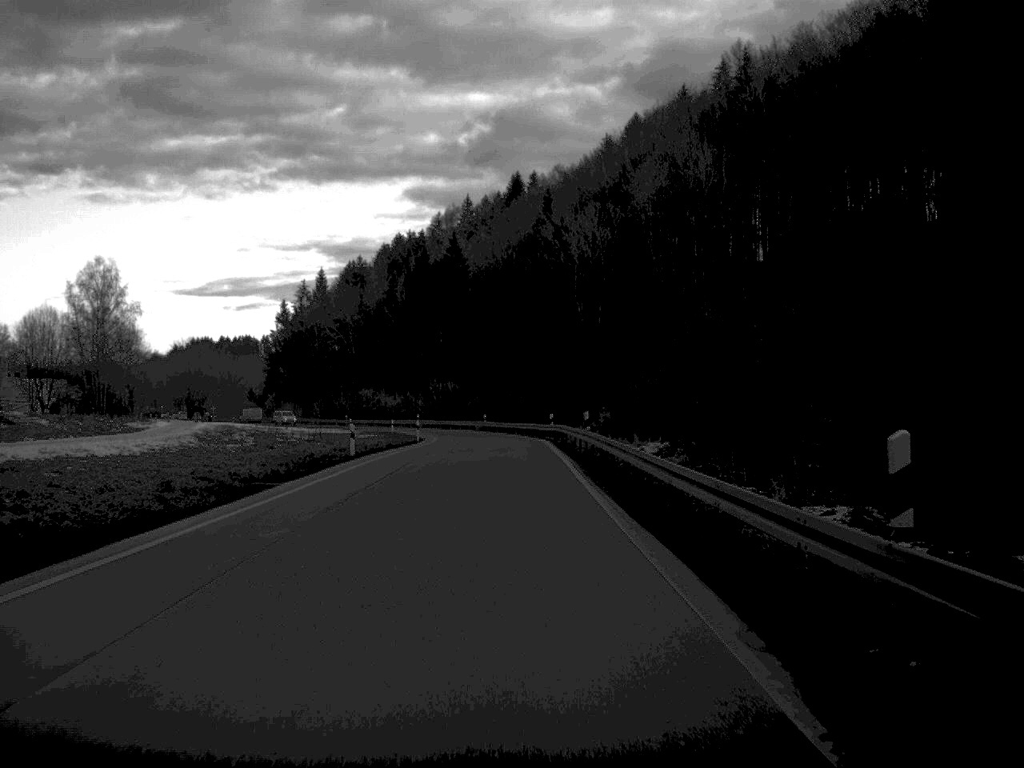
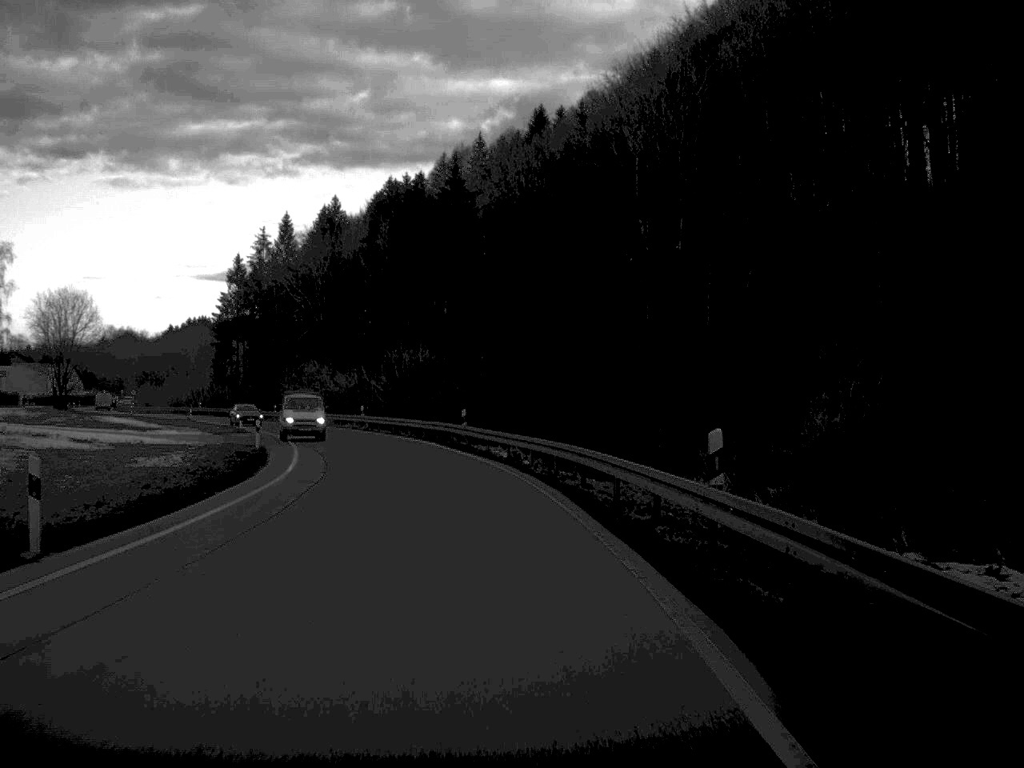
(-0.3, +56.2) m; -1°
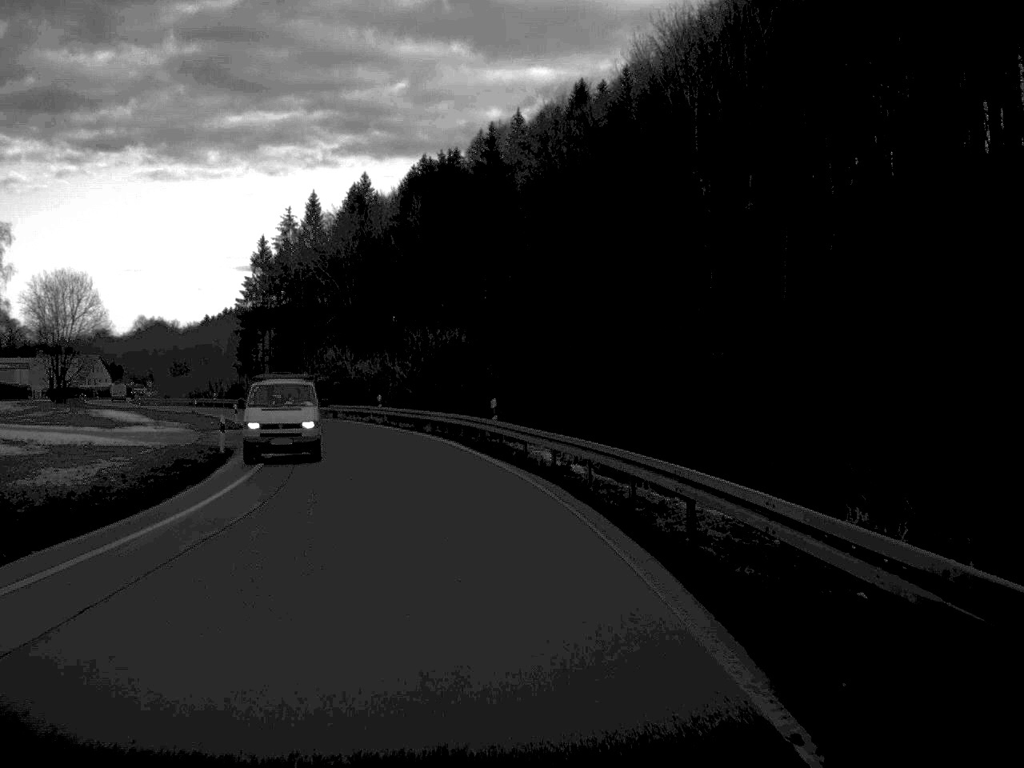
(-0.2, +11.1) m; -2°
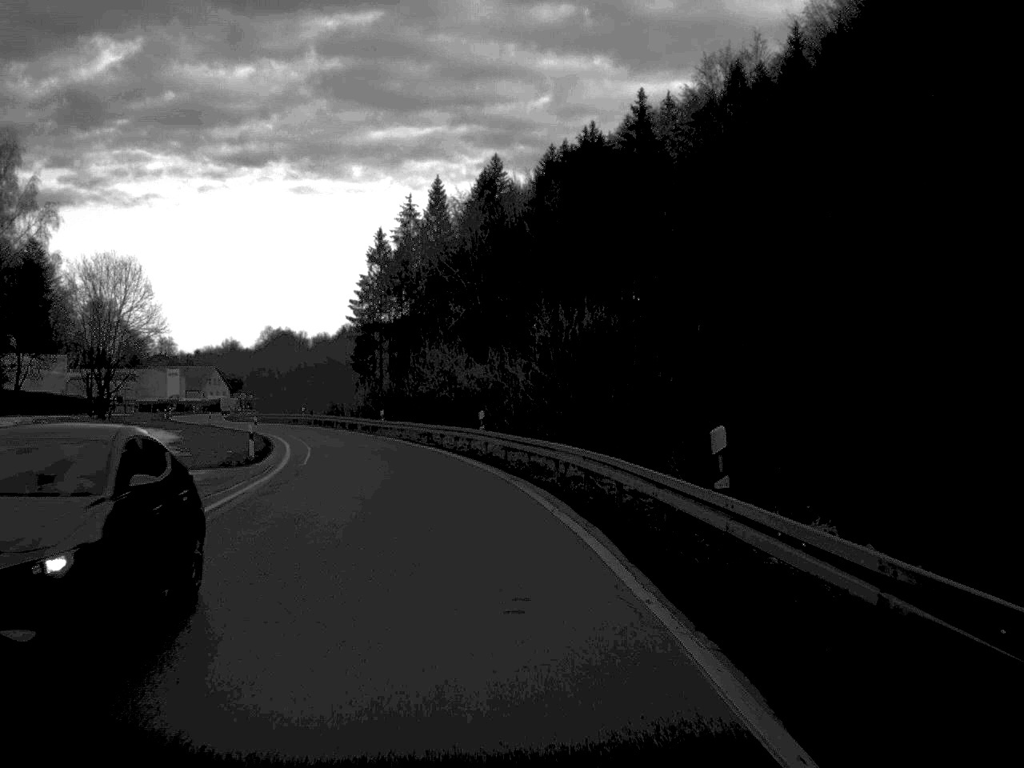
(-1.2, +23.0) m; -7°
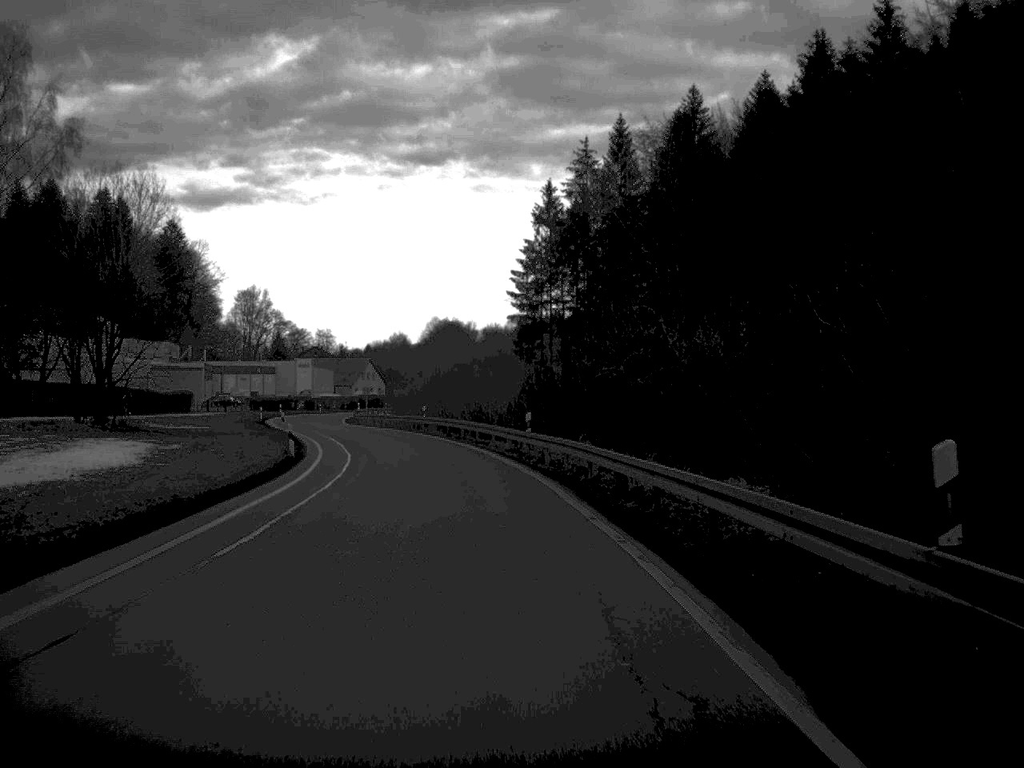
(-2.5, +32.2) m; -8°
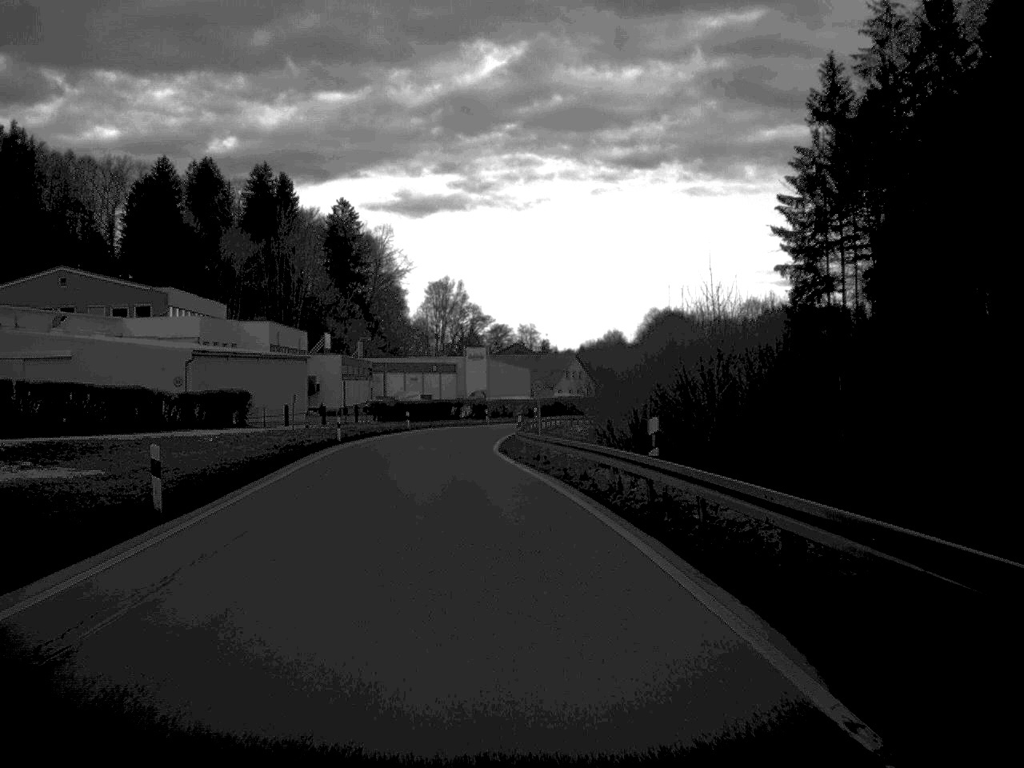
(-3.7, +46.2) m; -10°
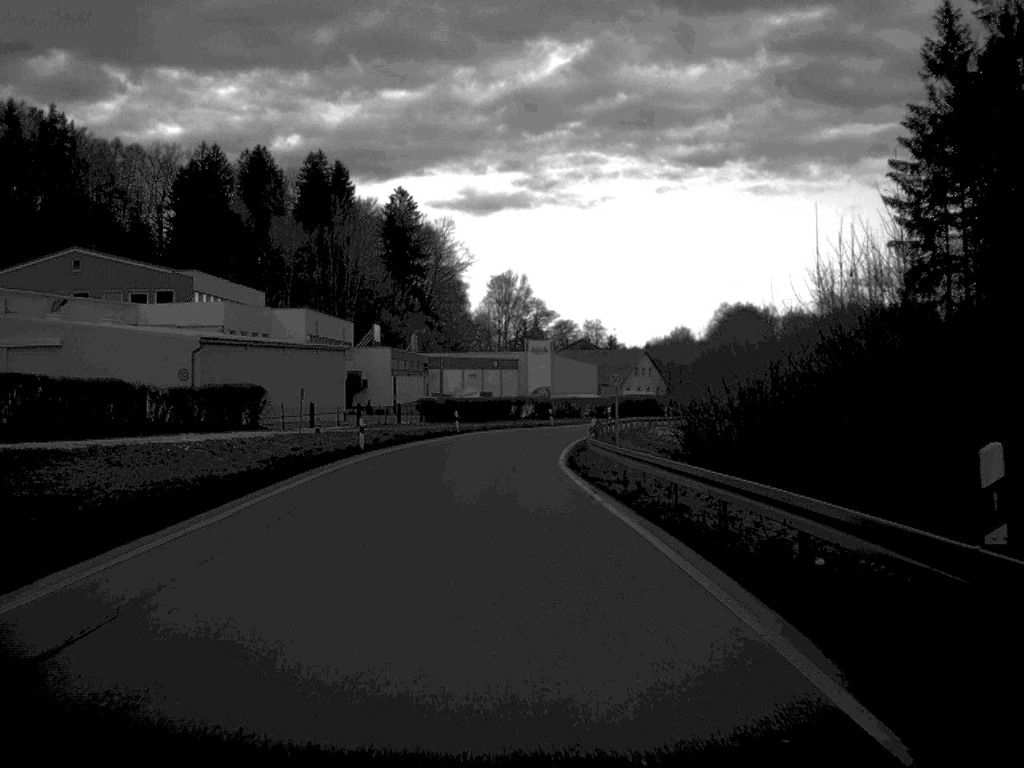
(-0.3, +11.5) m; -3°
